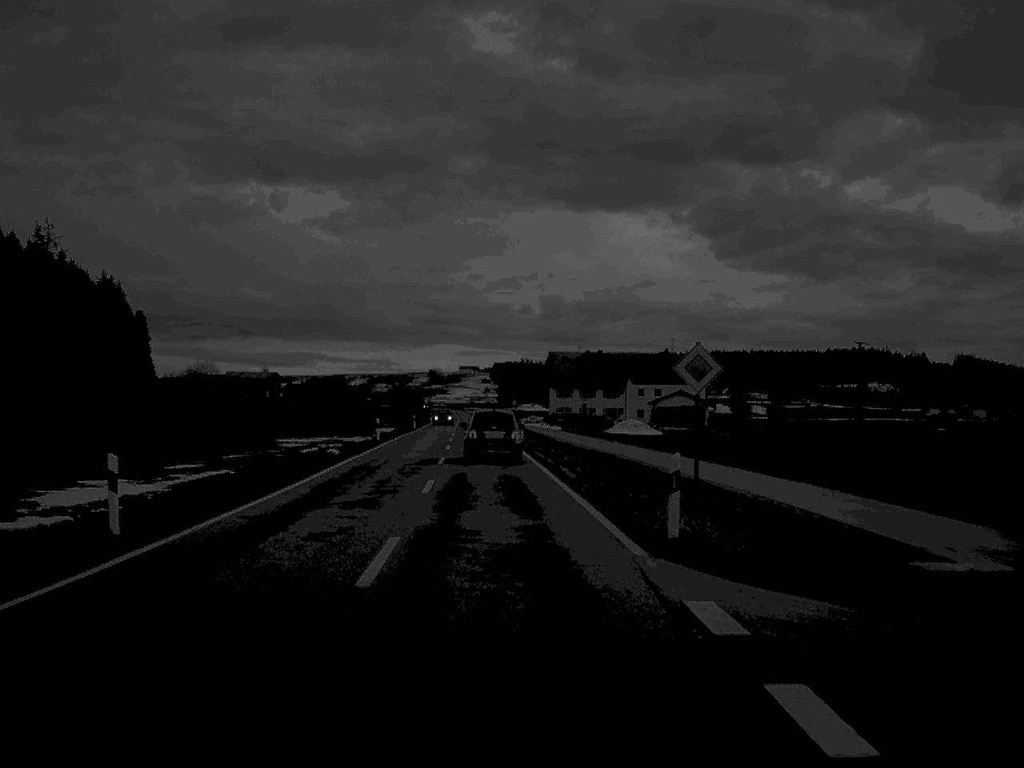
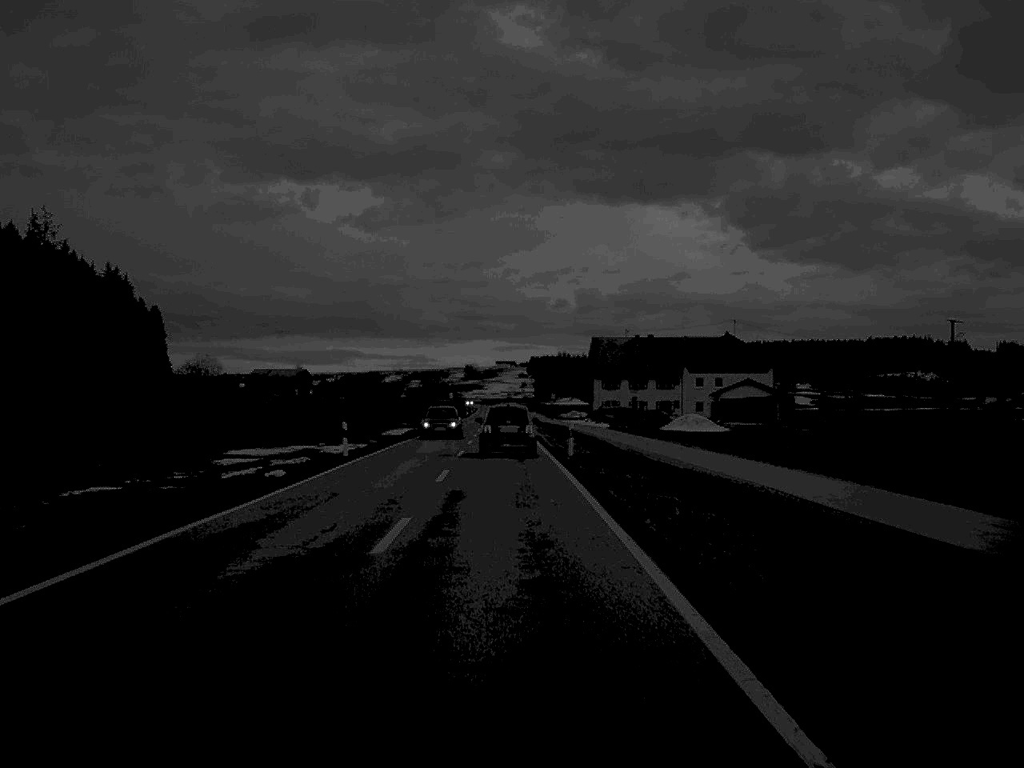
(-0.4, +21.9) m; -2°
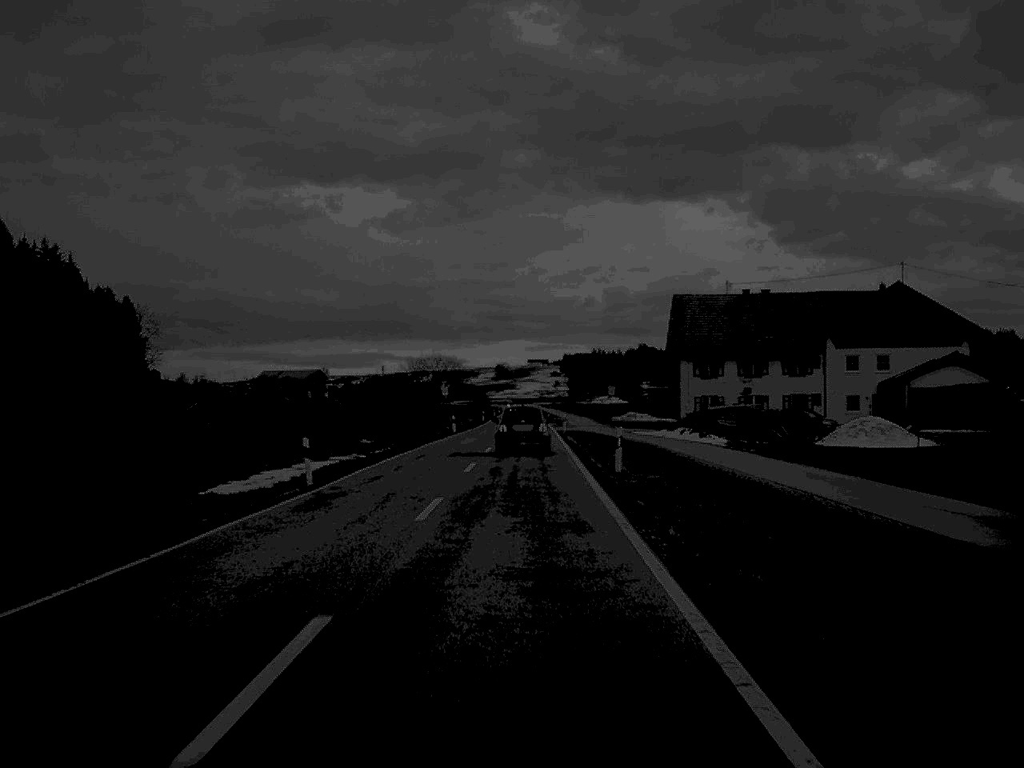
(-0.7, +55.4) m; -1°
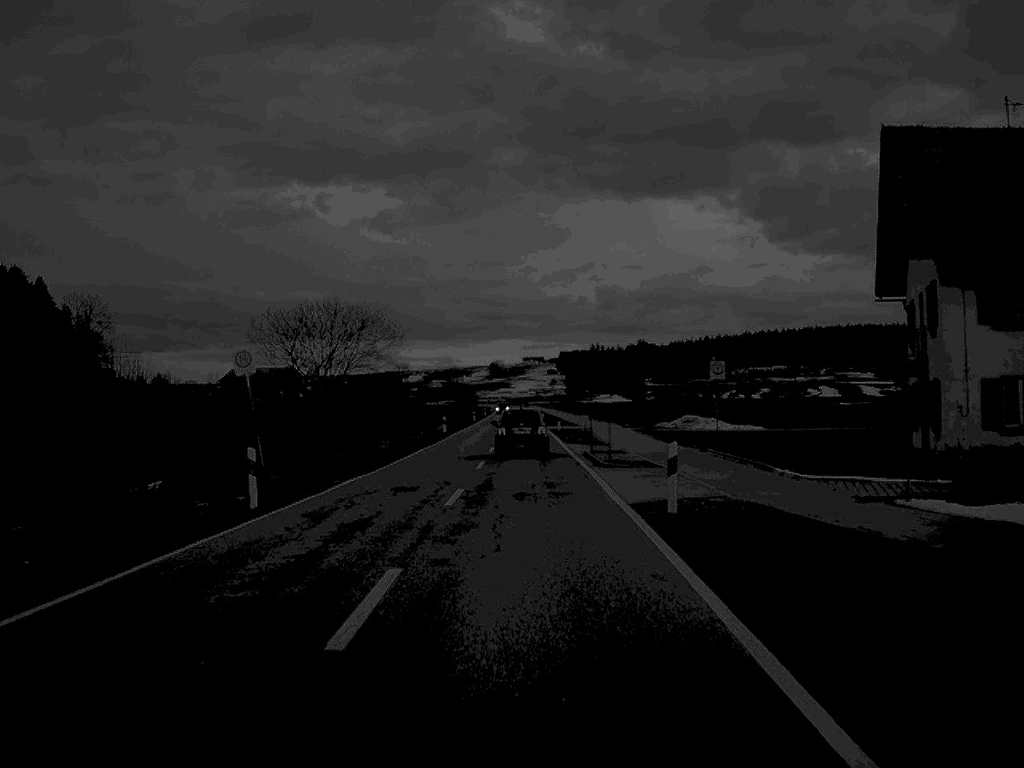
(+0.2, +56.6) m; 0°
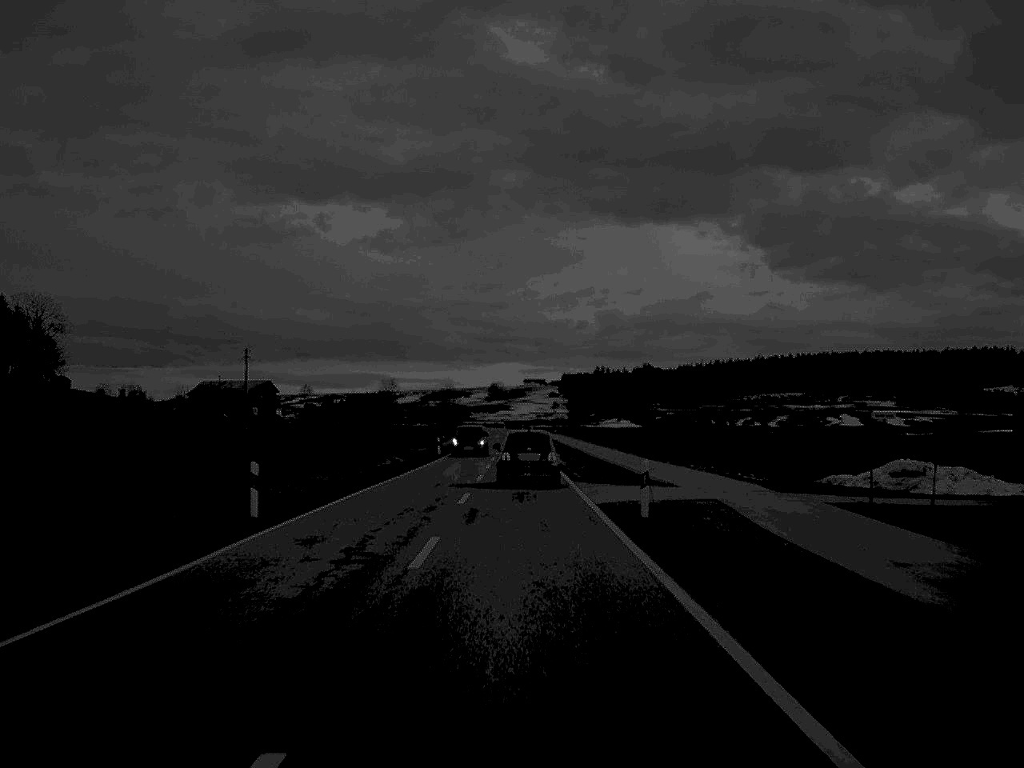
(0.0, +53.7) m; 0°
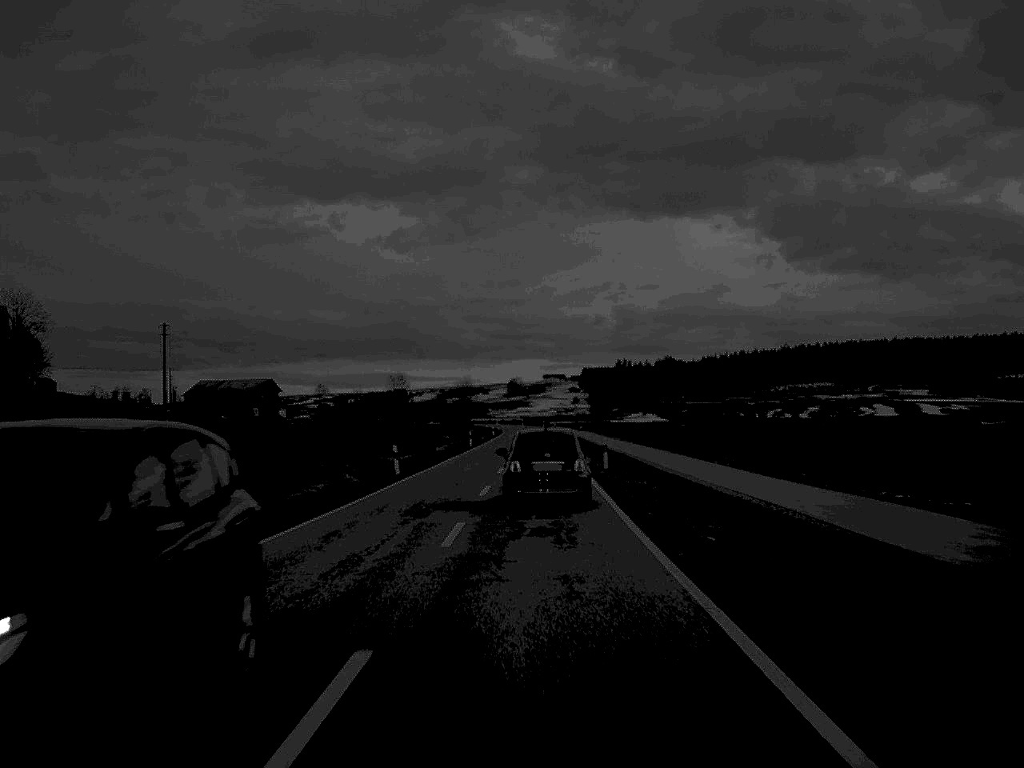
(-0.1, +33.0) m; -1°
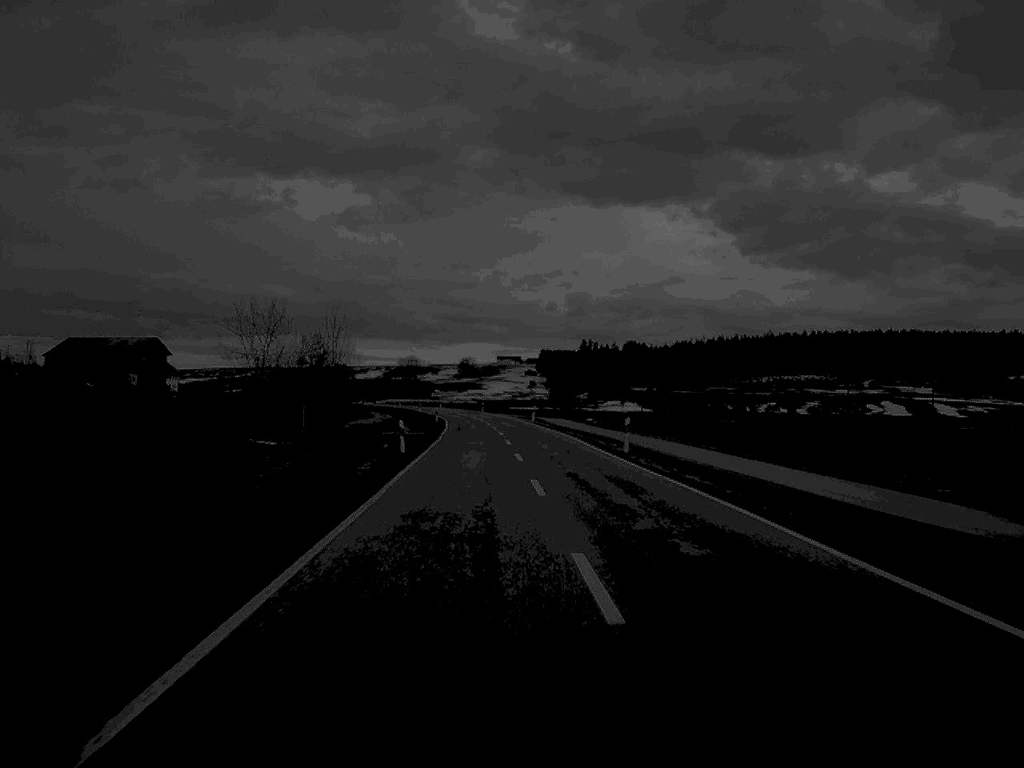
(-0.9, +103.1) m; +2°
